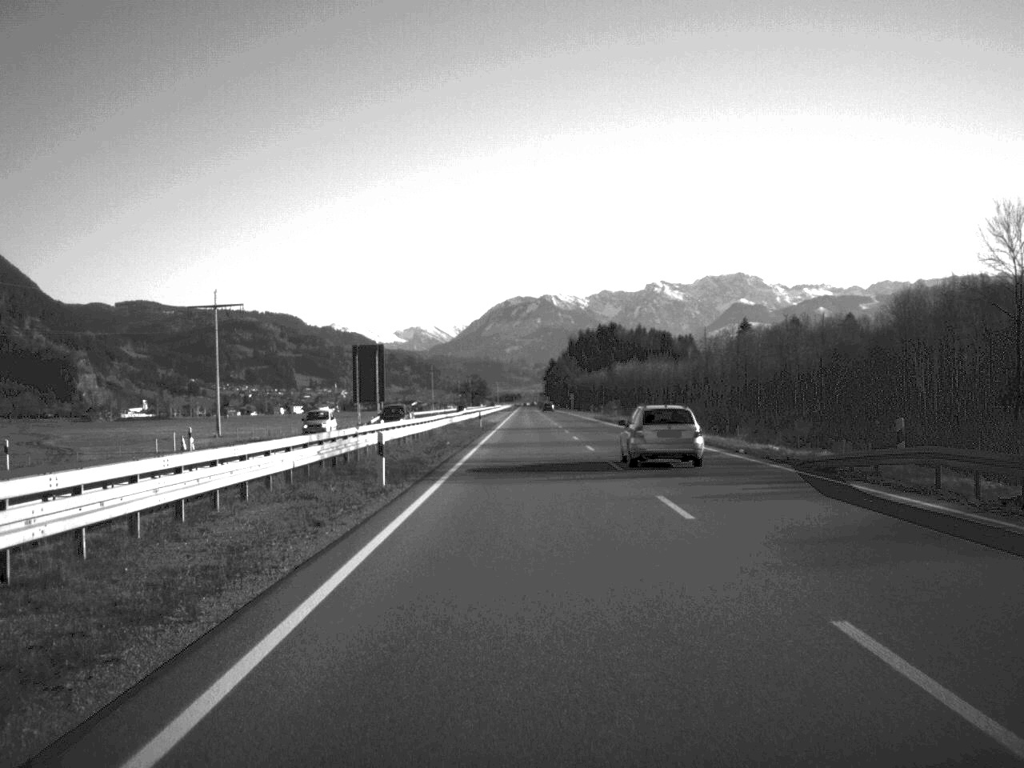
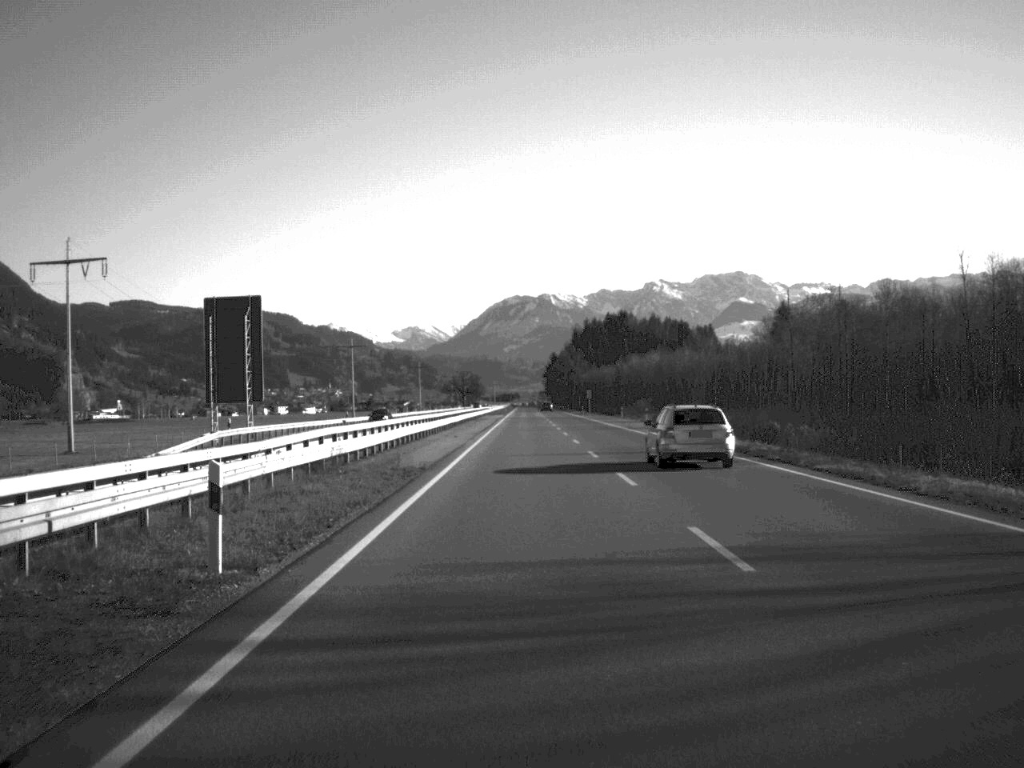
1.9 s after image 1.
(0.0, +65.1) m; 0°
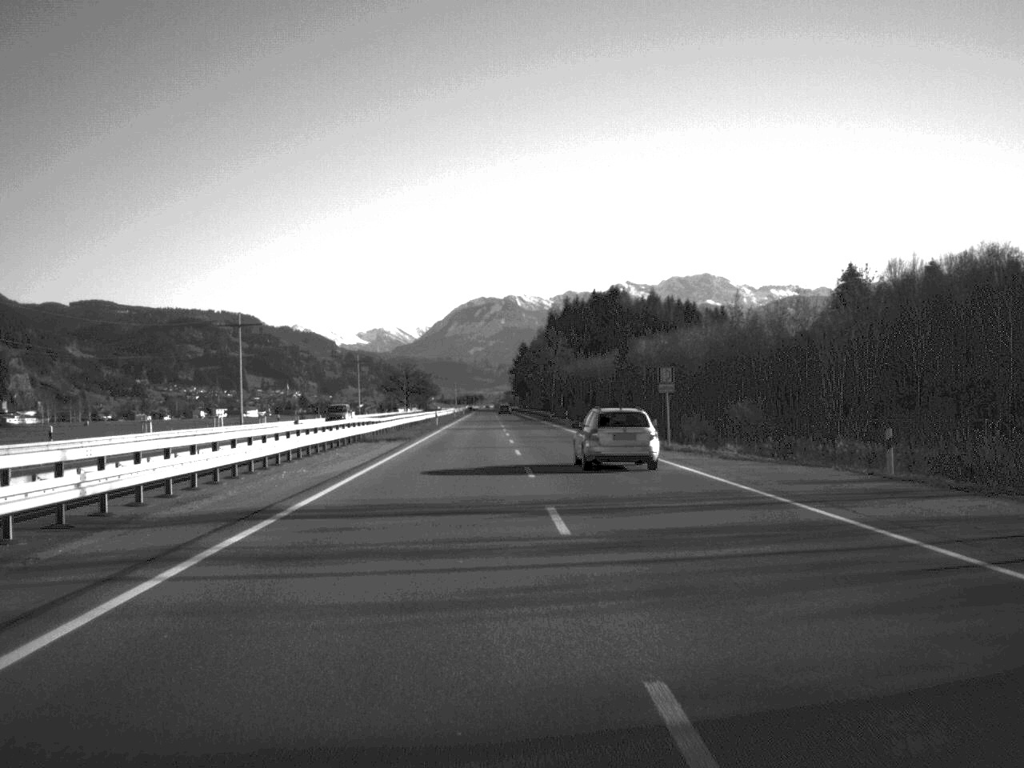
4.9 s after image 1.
(+0.9, +104.4) m; +2°
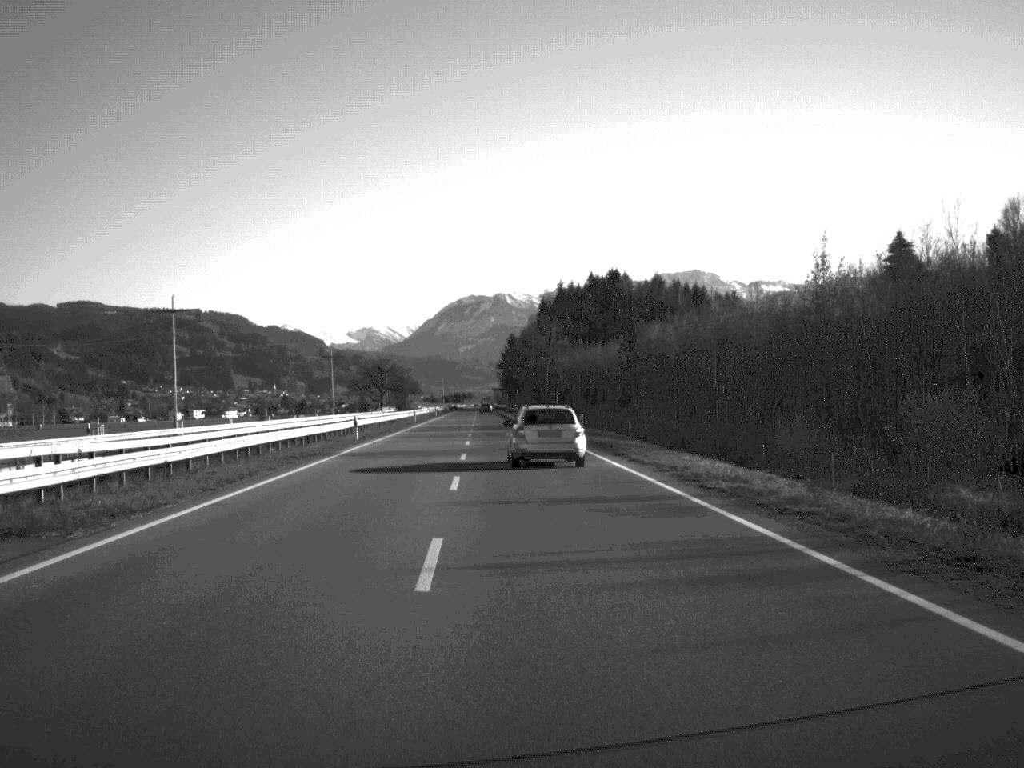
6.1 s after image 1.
(+0.2, +40.5) m; 0°
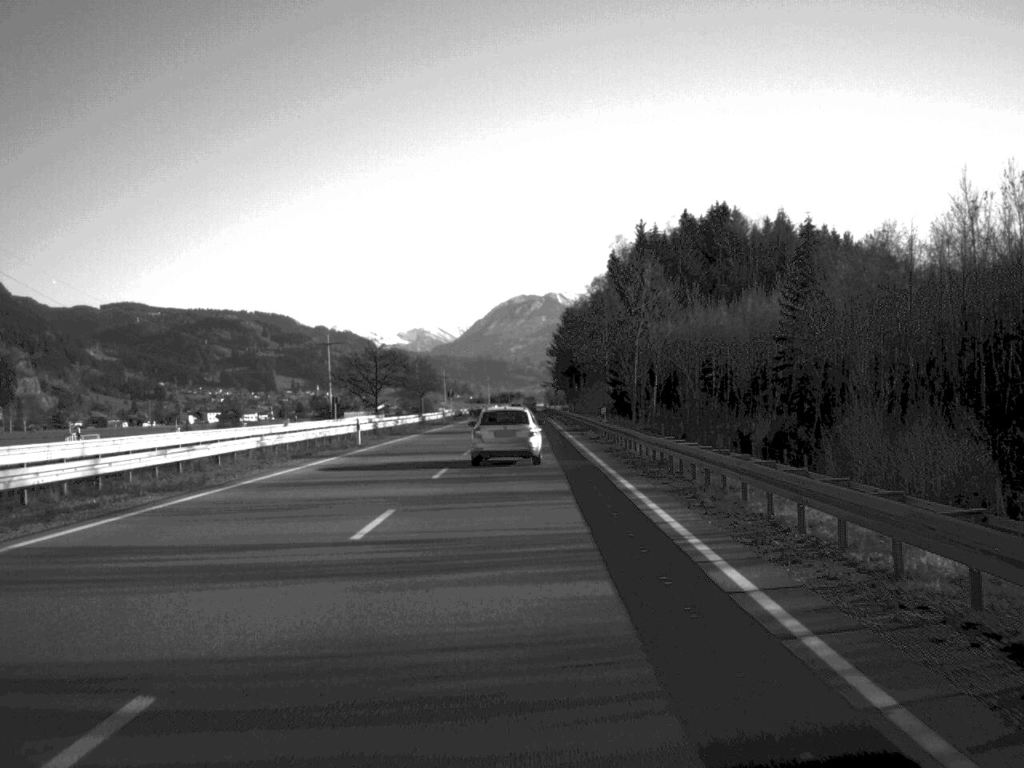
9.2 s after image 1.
(-2.3, +103.9) m; -2°
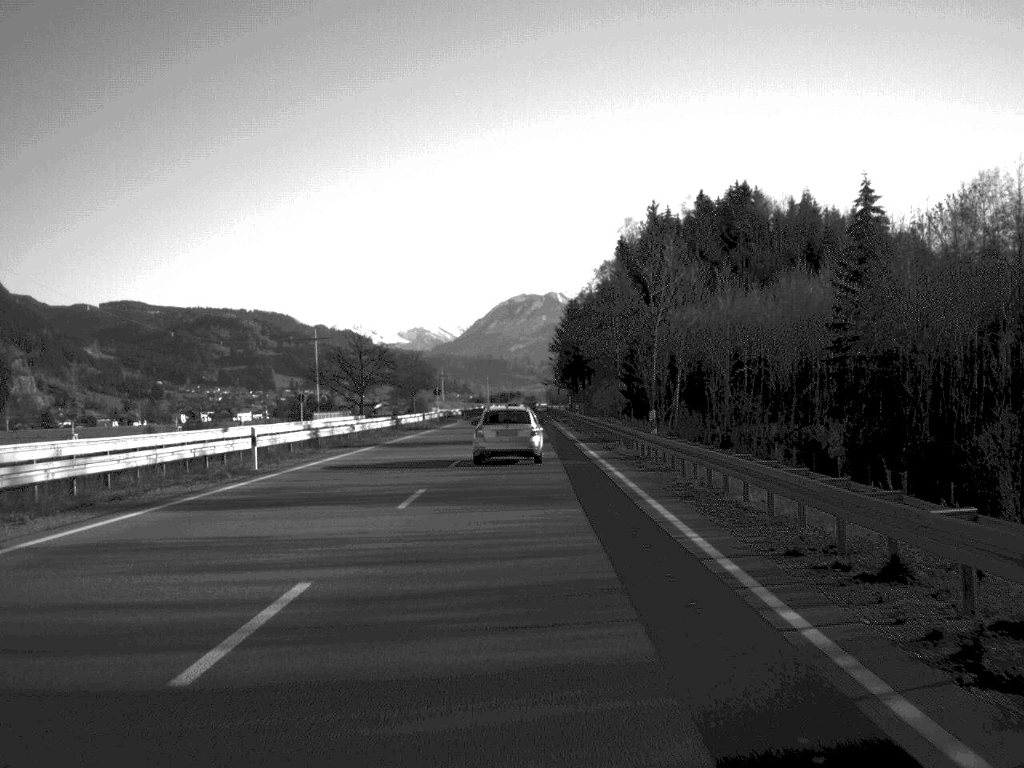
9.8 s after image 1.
(0.0, +19.6) m; 0°
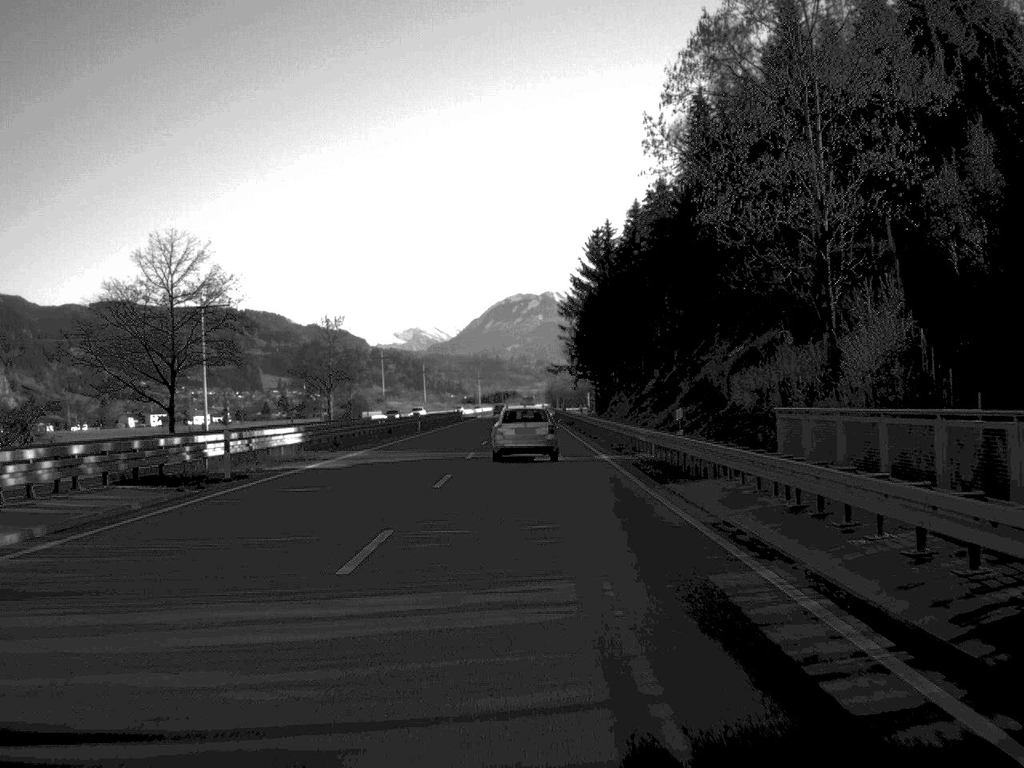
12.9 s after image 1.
(+0.1, +103.2) m; 0°
